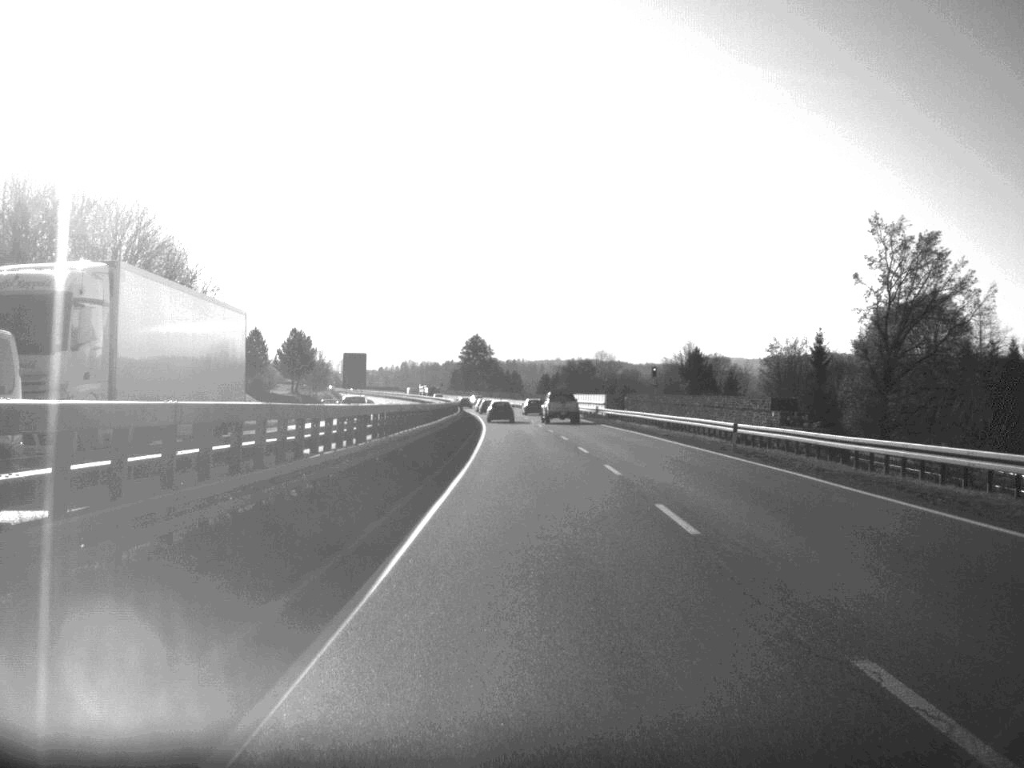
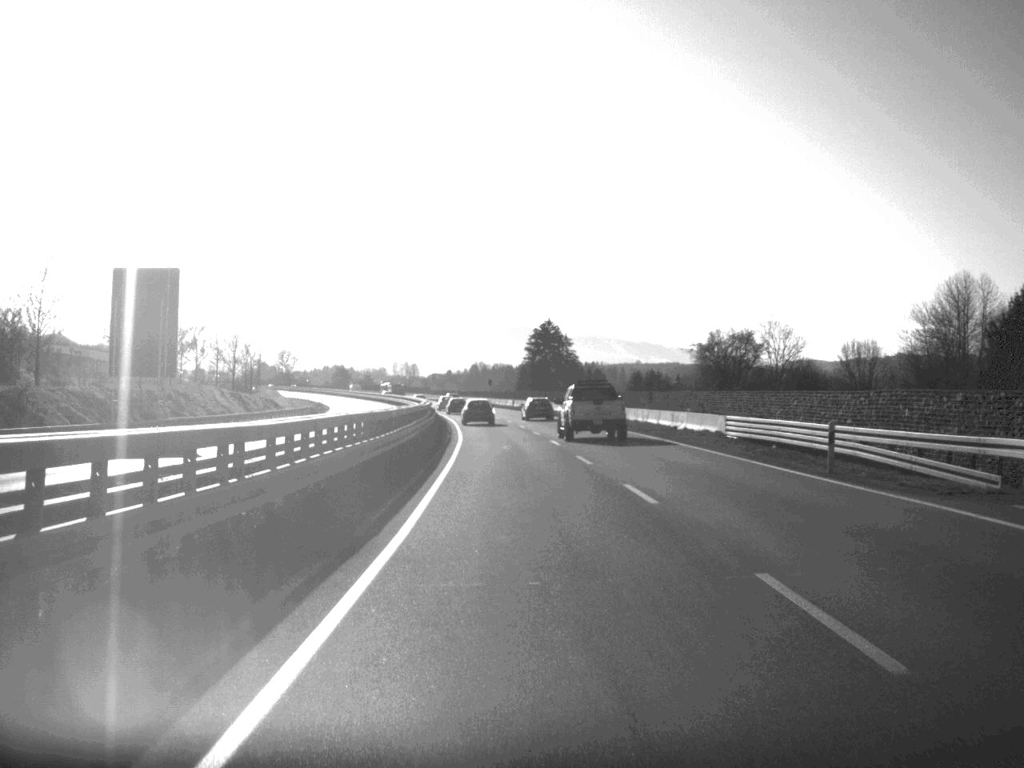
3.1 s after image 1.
(-2.9, +111.7) m; -4°
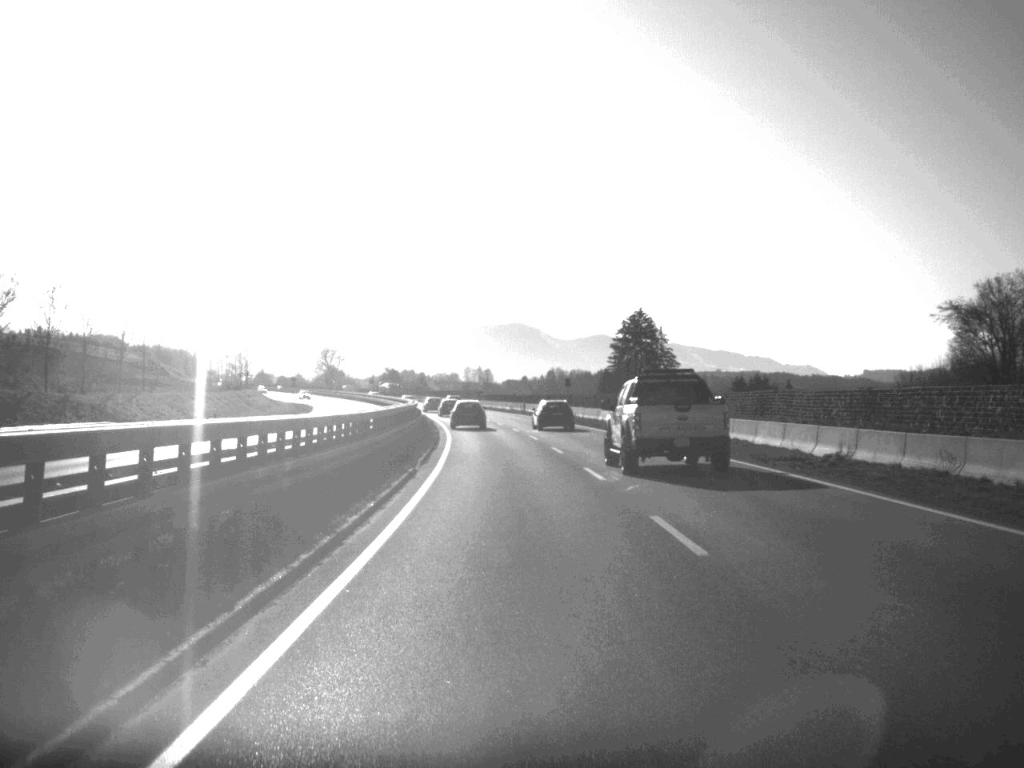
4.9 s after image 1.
(-1.9, +63.7) m; -3°
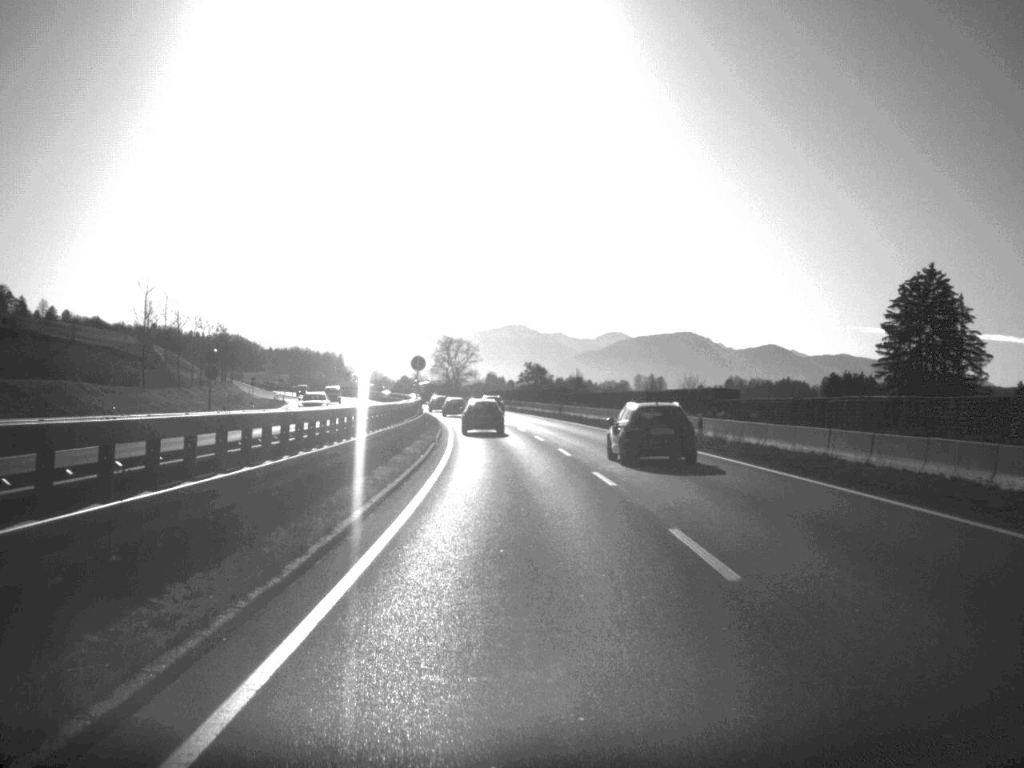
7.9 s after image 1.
(-7.1, +108.6) m; -8°
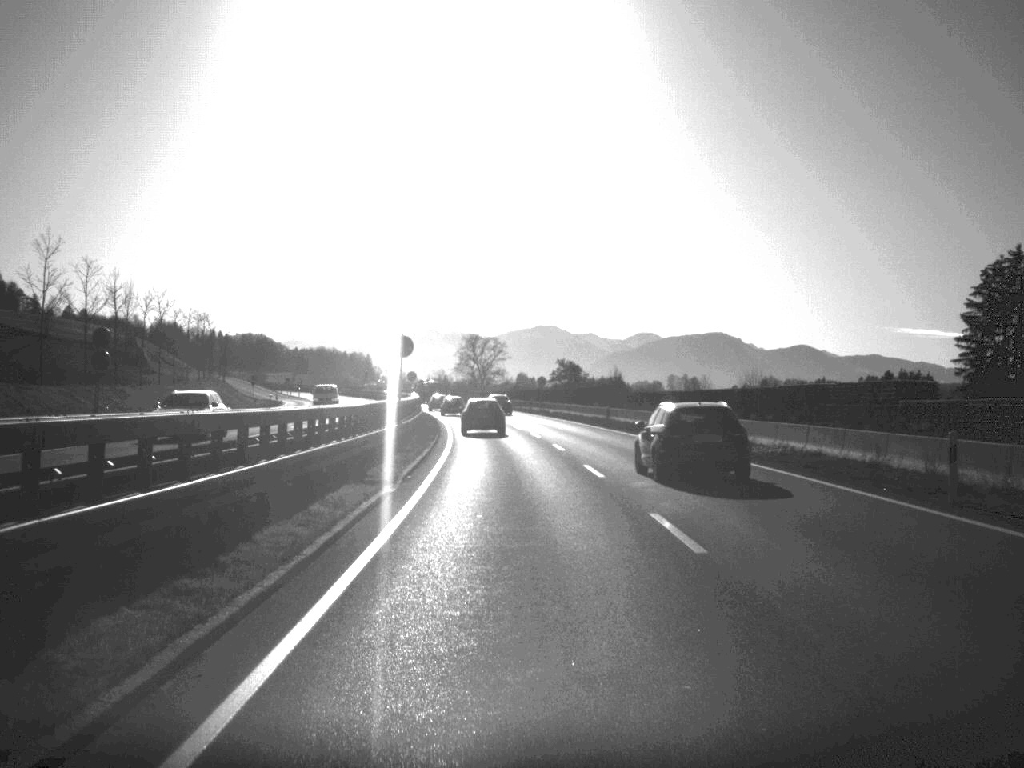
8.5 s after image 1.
(-0.3, +21.5) m; -1°
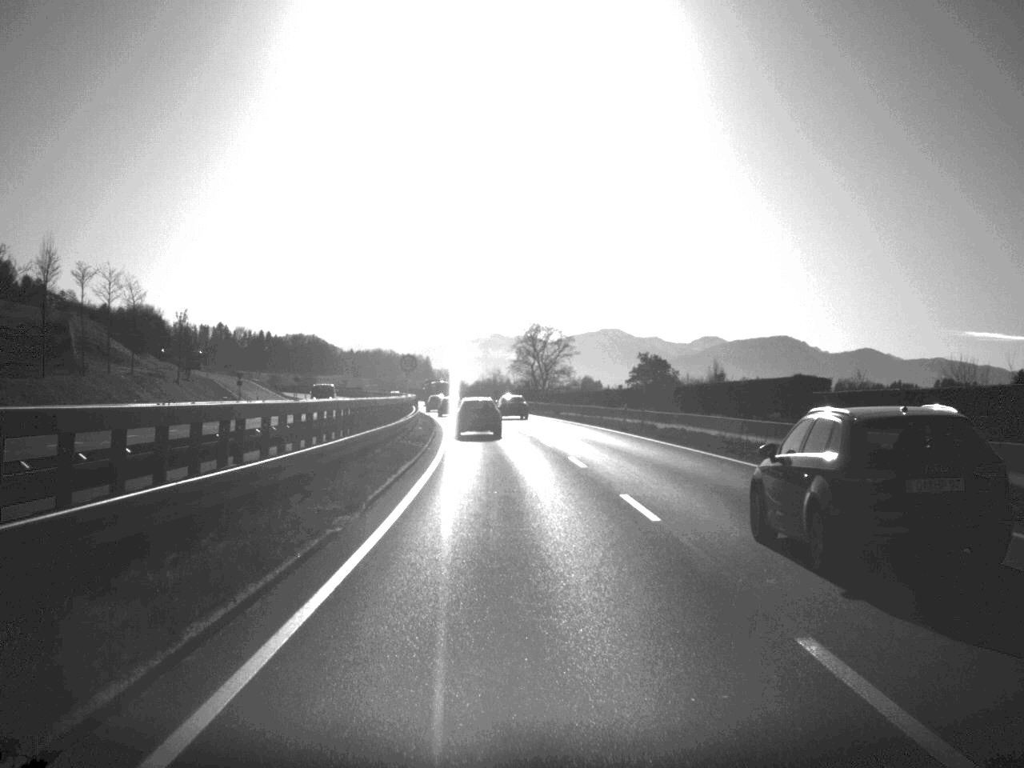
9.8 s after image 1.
(-1.1, +44.4) m; -3°
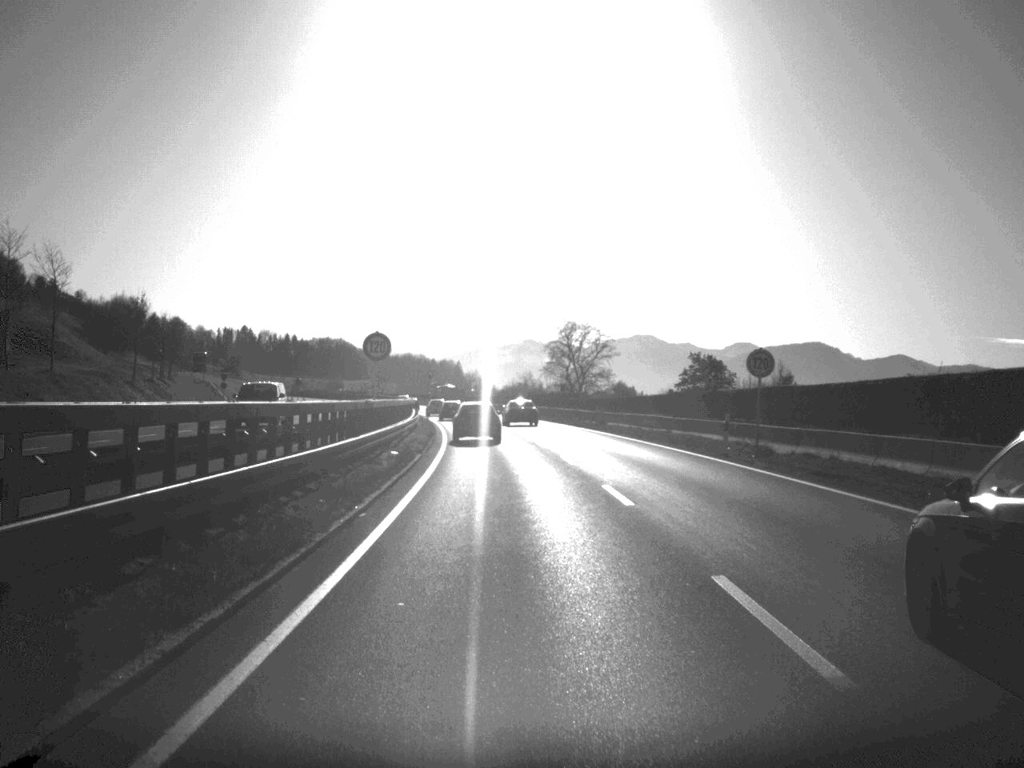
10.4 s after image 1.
(-0.3, +20.9) m; -1°
